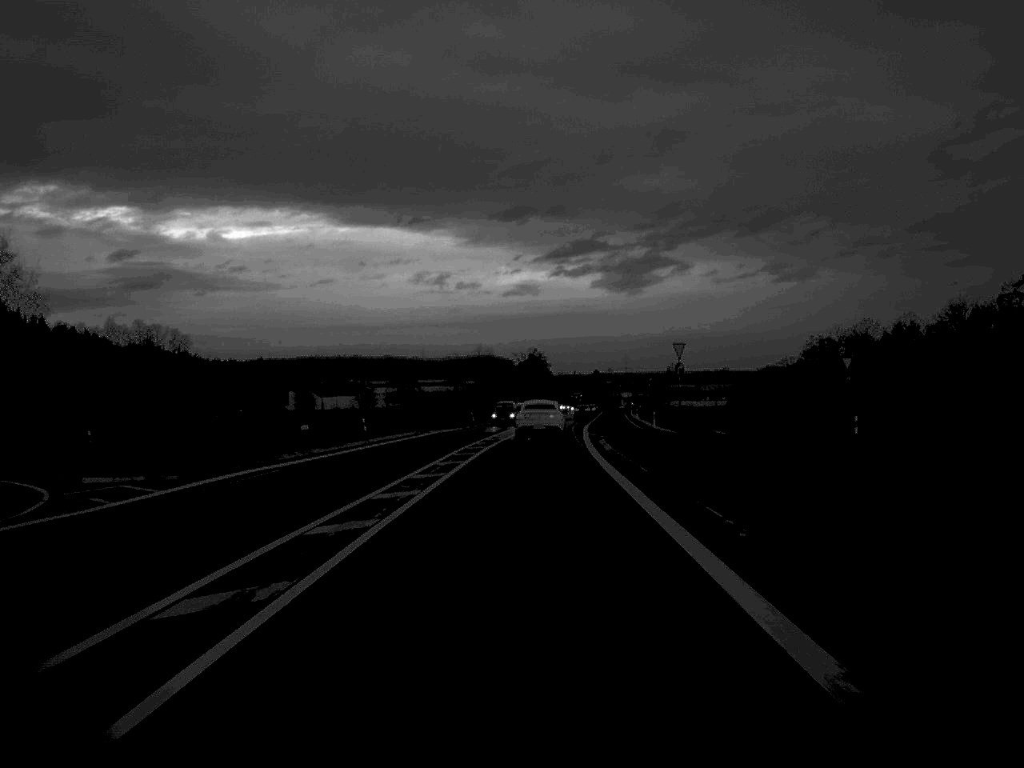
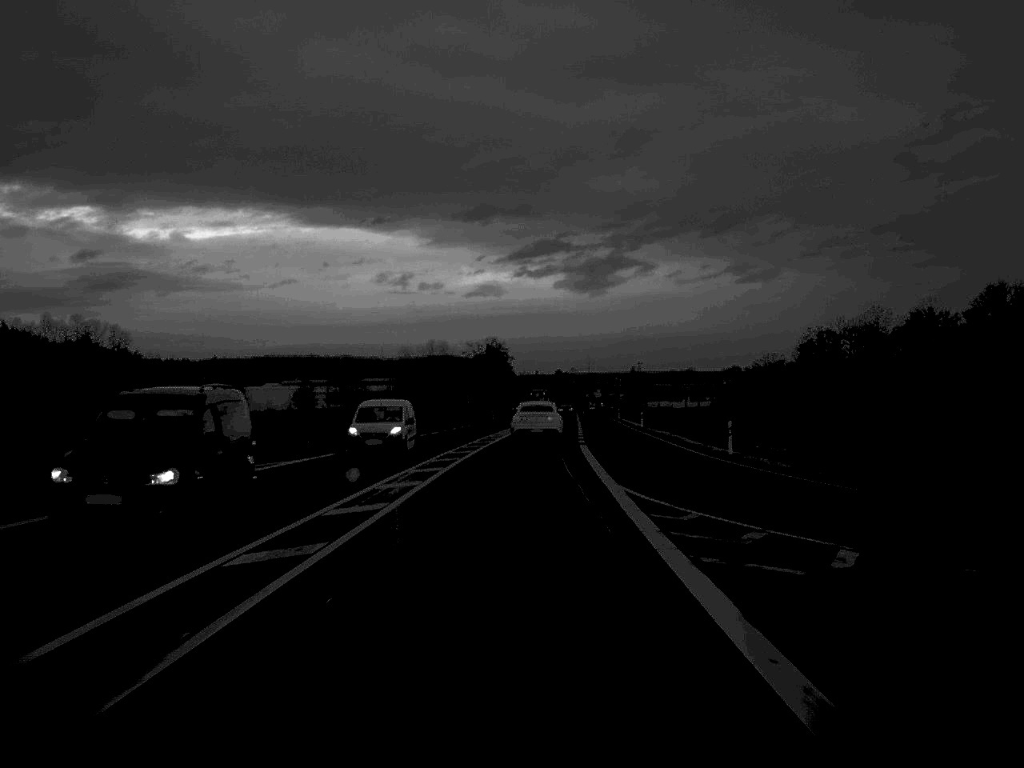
(+0.8, +44.4) m; +2°
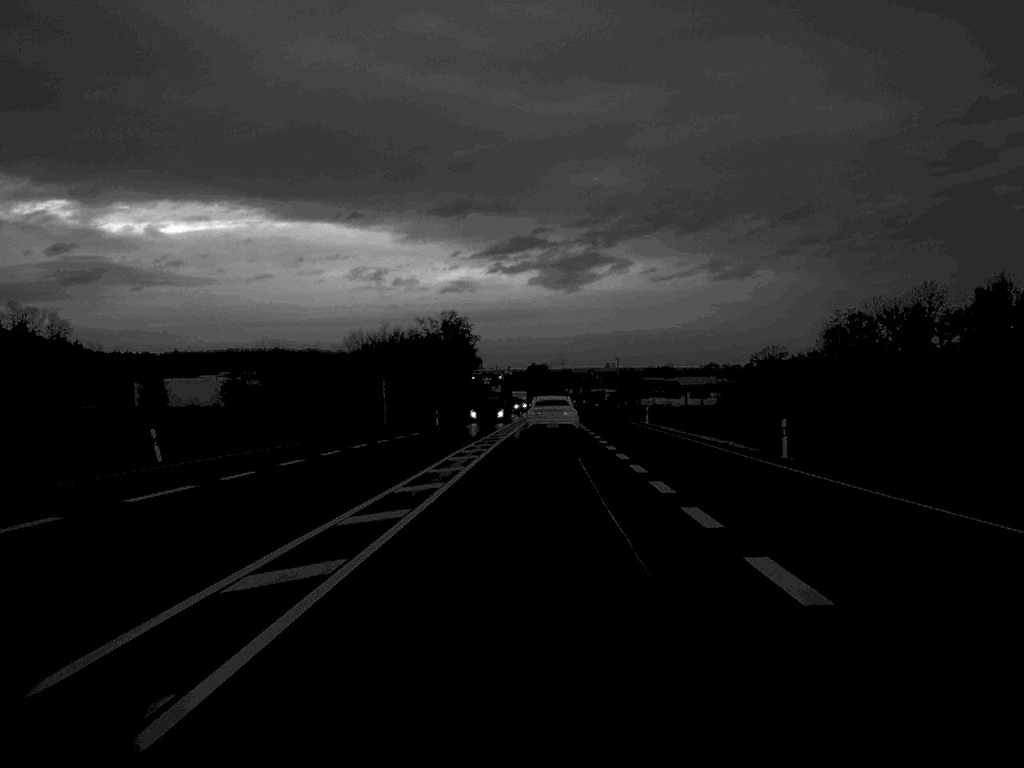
(+0.4, +55.8) m; +1°
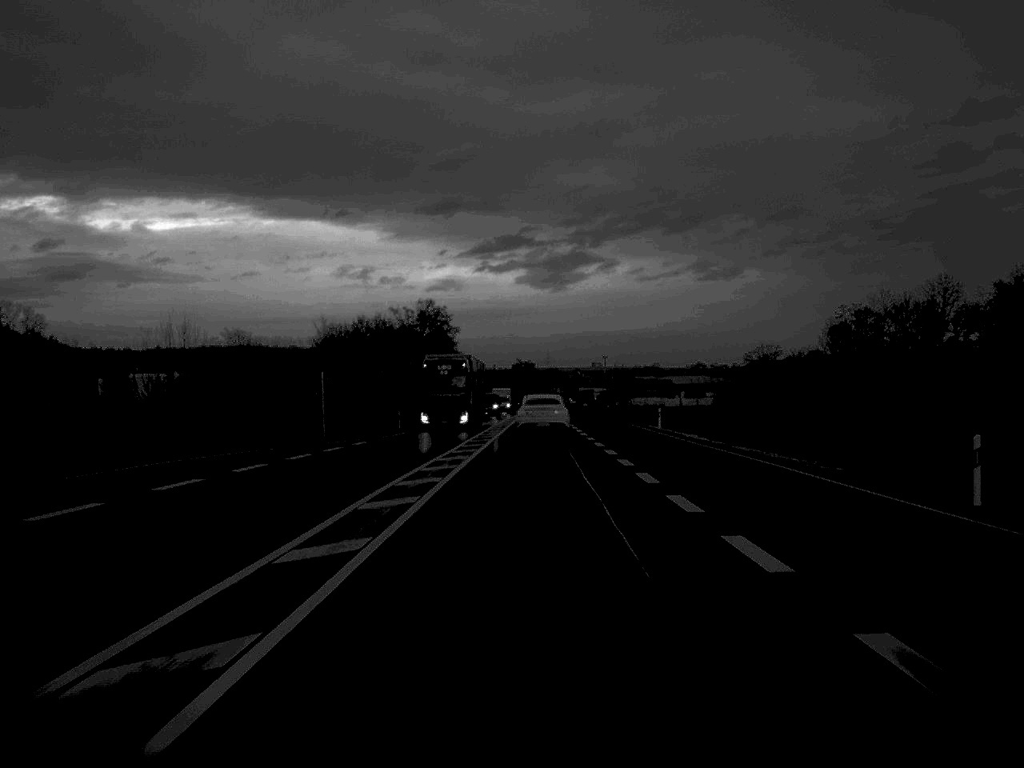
(+0.1, +16.1) m; +1°
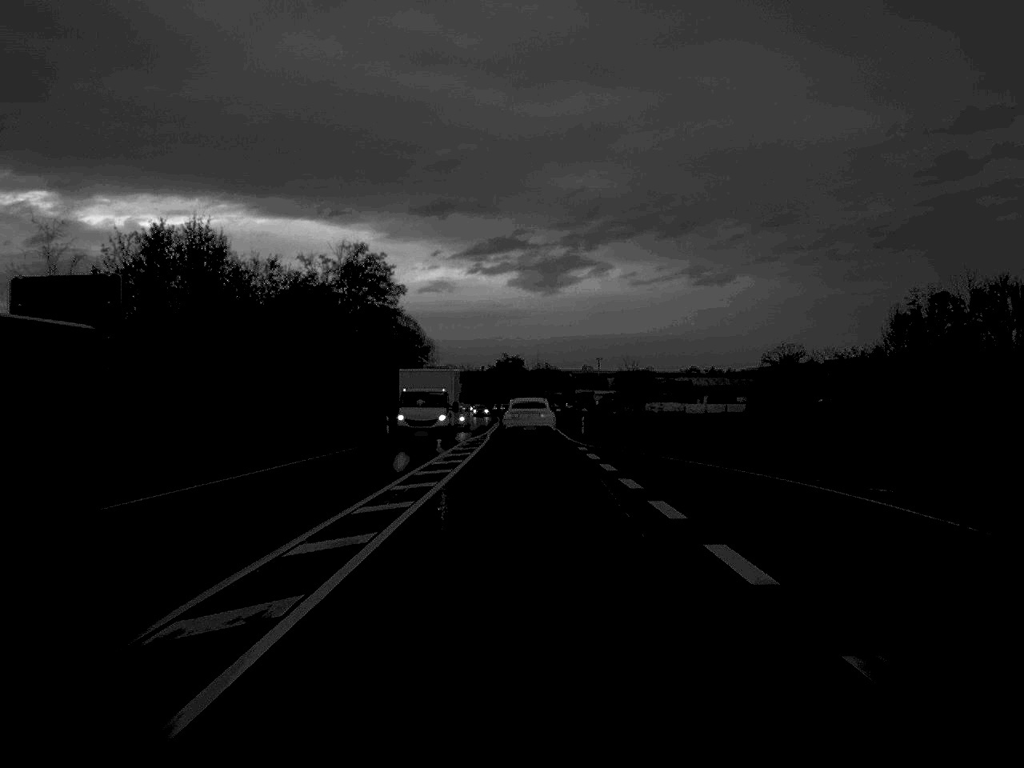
(+0.4, +54.9) m; 0°
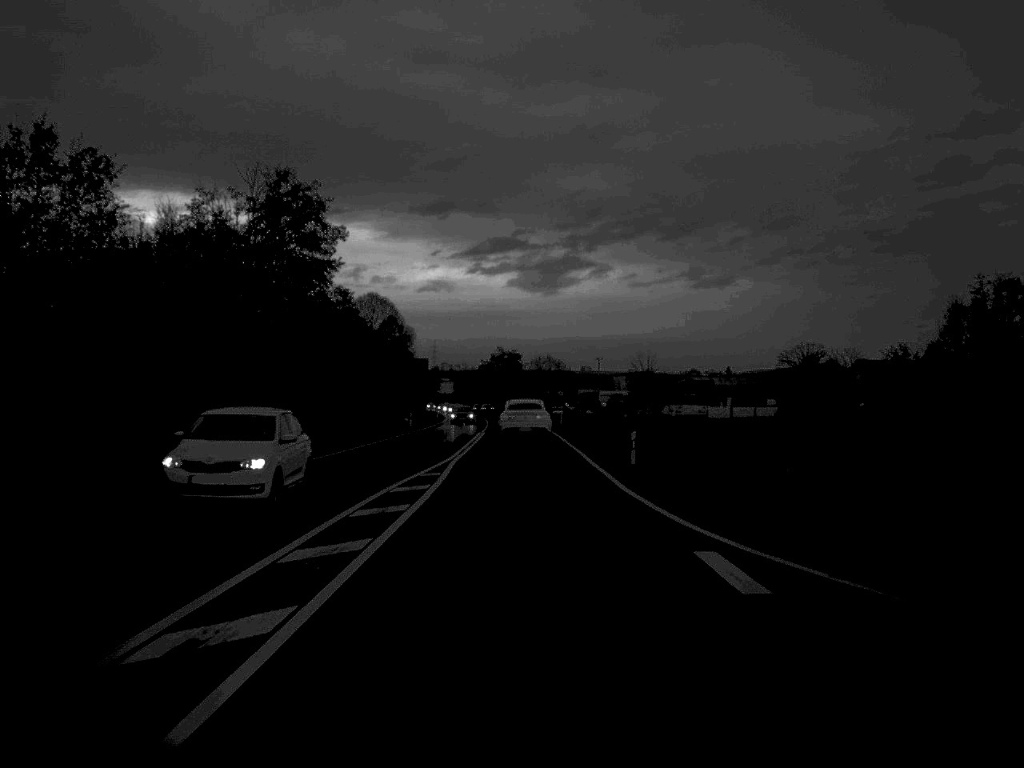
(0.0, +30.5) m; 0°
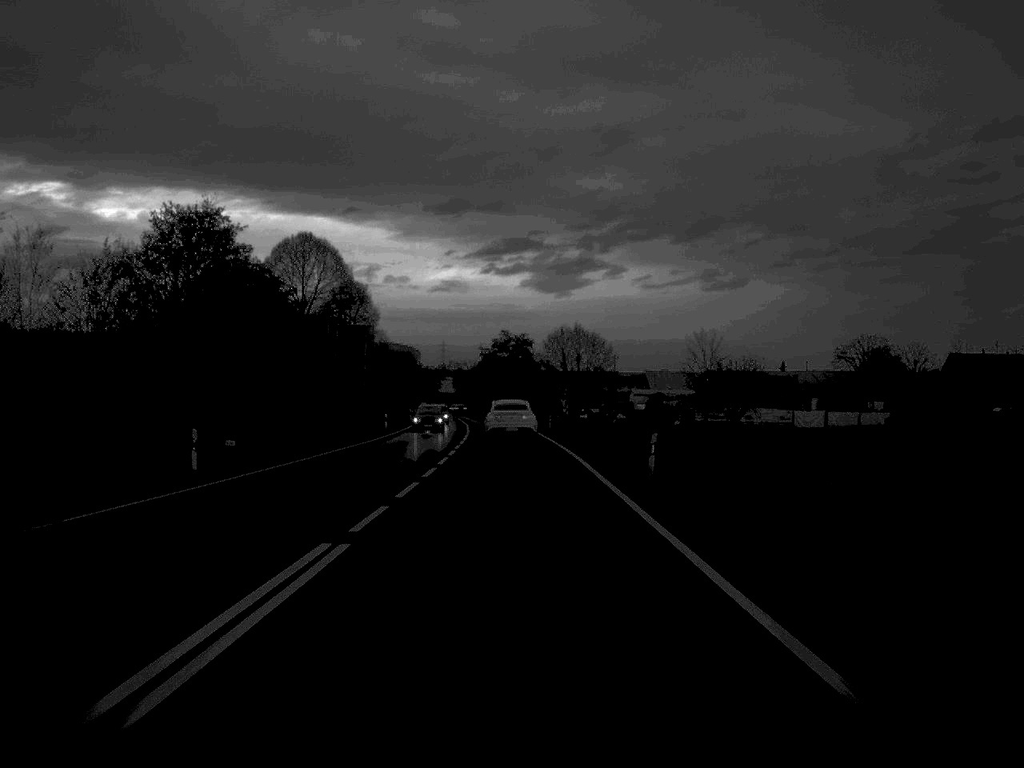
(-0.1, +55.7) m; 0°
